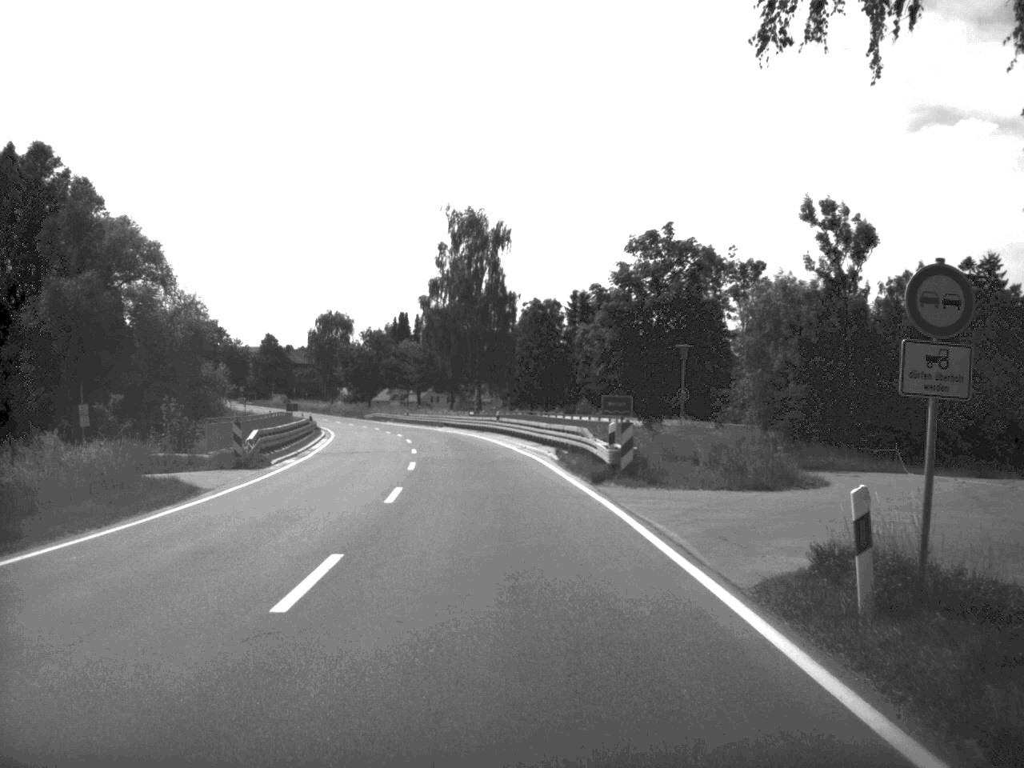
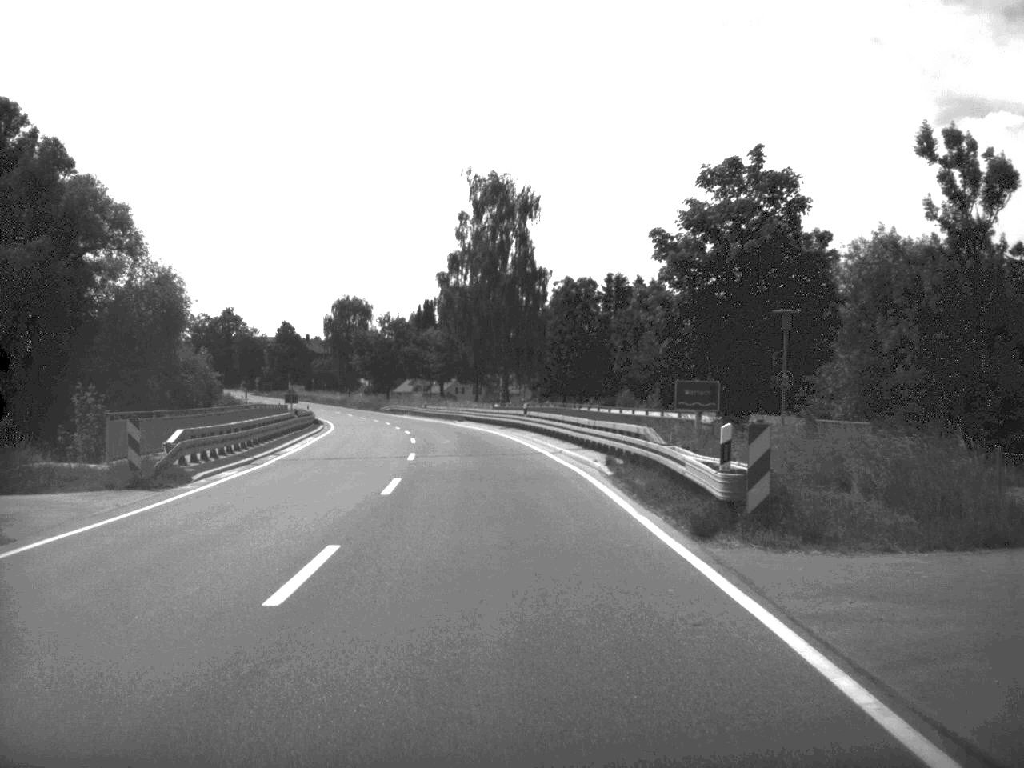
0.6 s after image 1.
(-0.1, +12.1) m; -1°
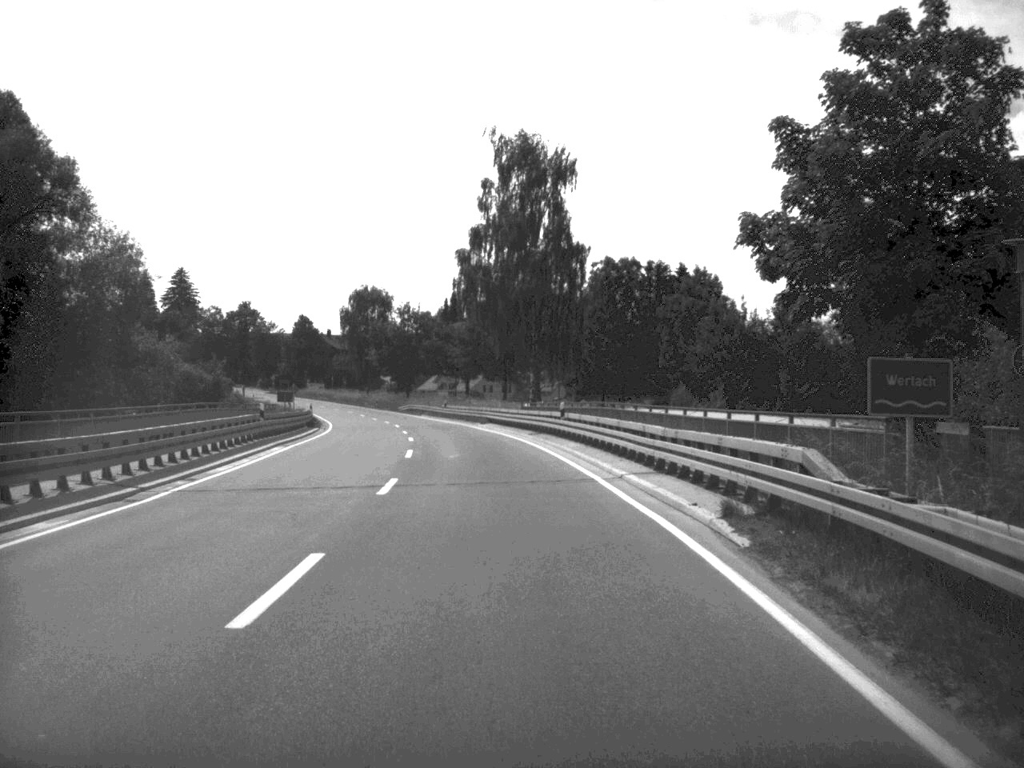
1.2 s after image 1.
(-0.2, +12.8) m; -1°
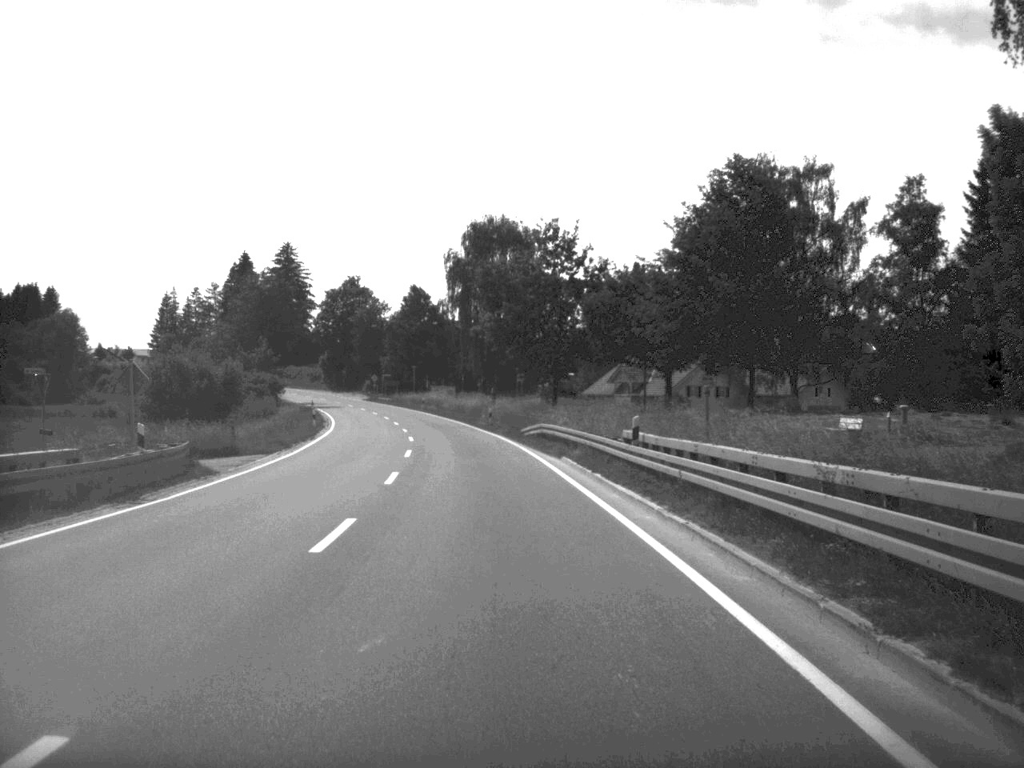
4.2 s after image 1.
(-4.2, +65.9) m; -8°
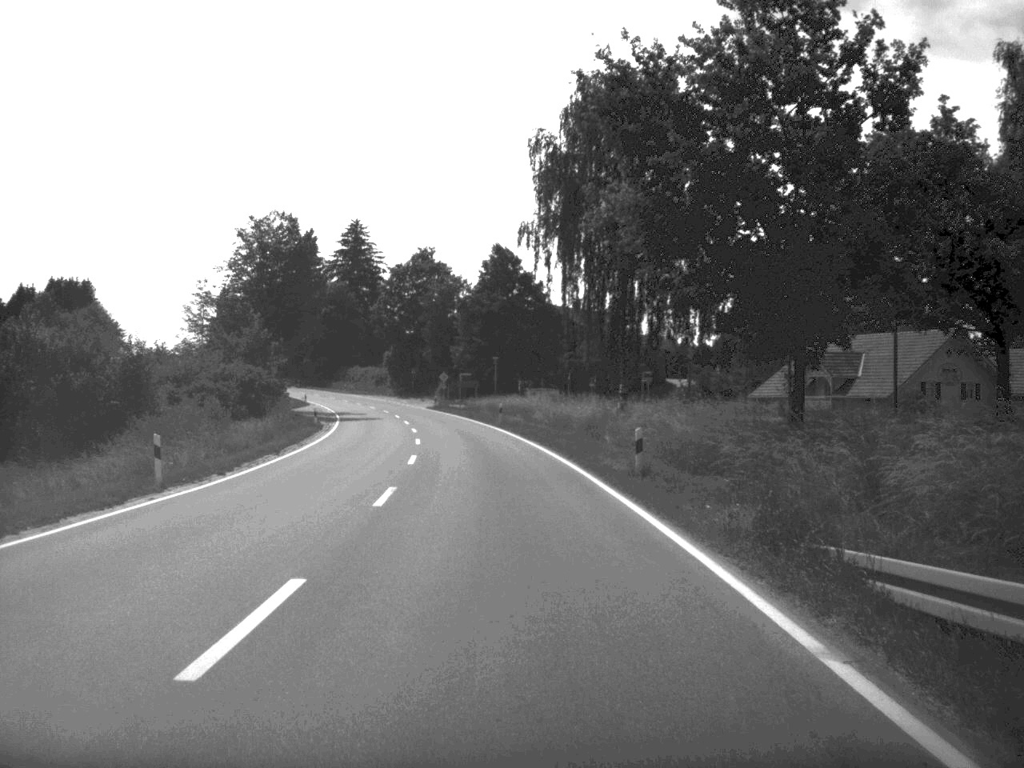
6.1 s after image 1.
(-1.8, +42.0) m; -5°
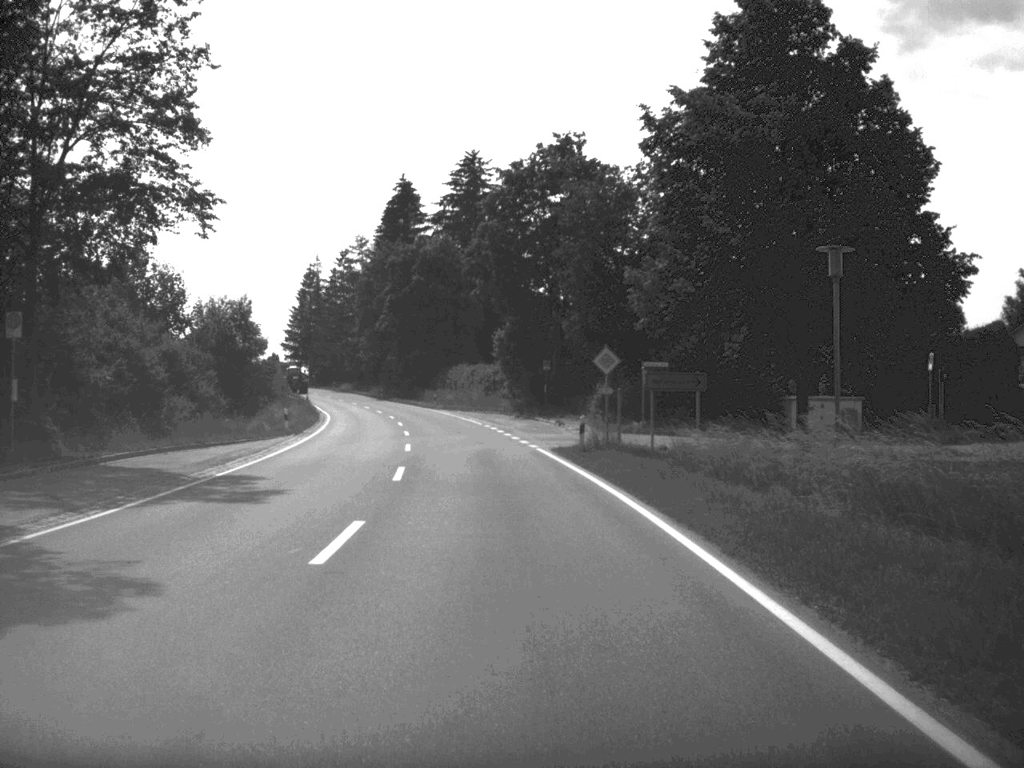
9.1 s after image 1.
(-4.2, +66.0) m; -7°
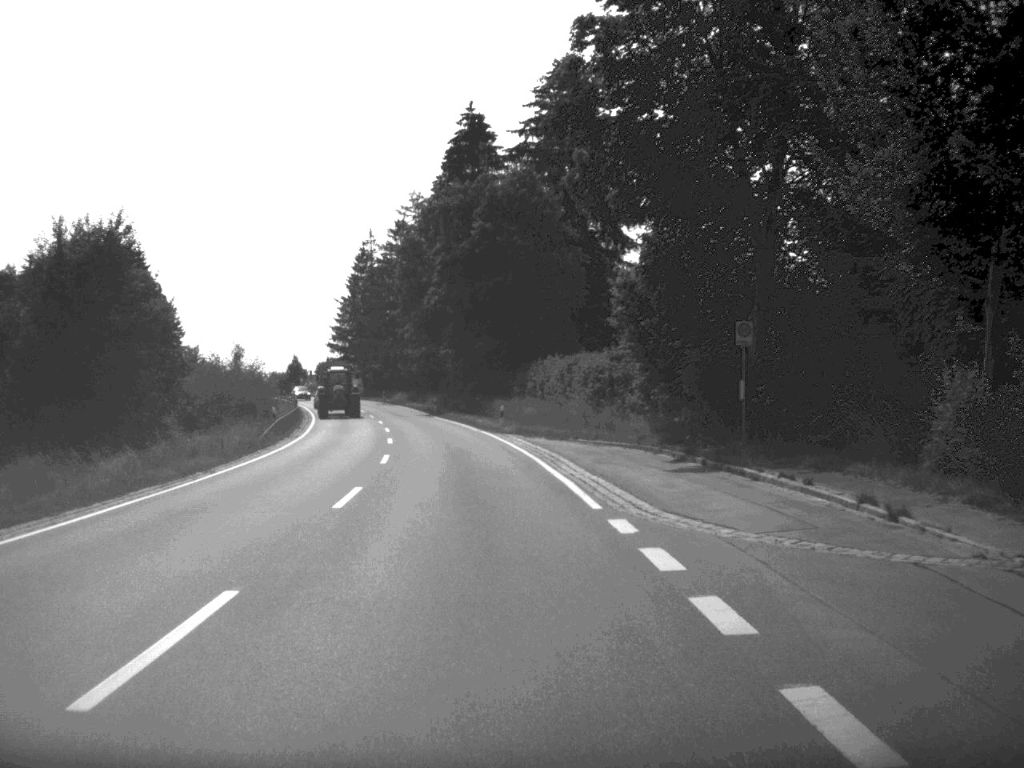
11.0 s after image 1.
(-1.6, +40.9) m; -5°
